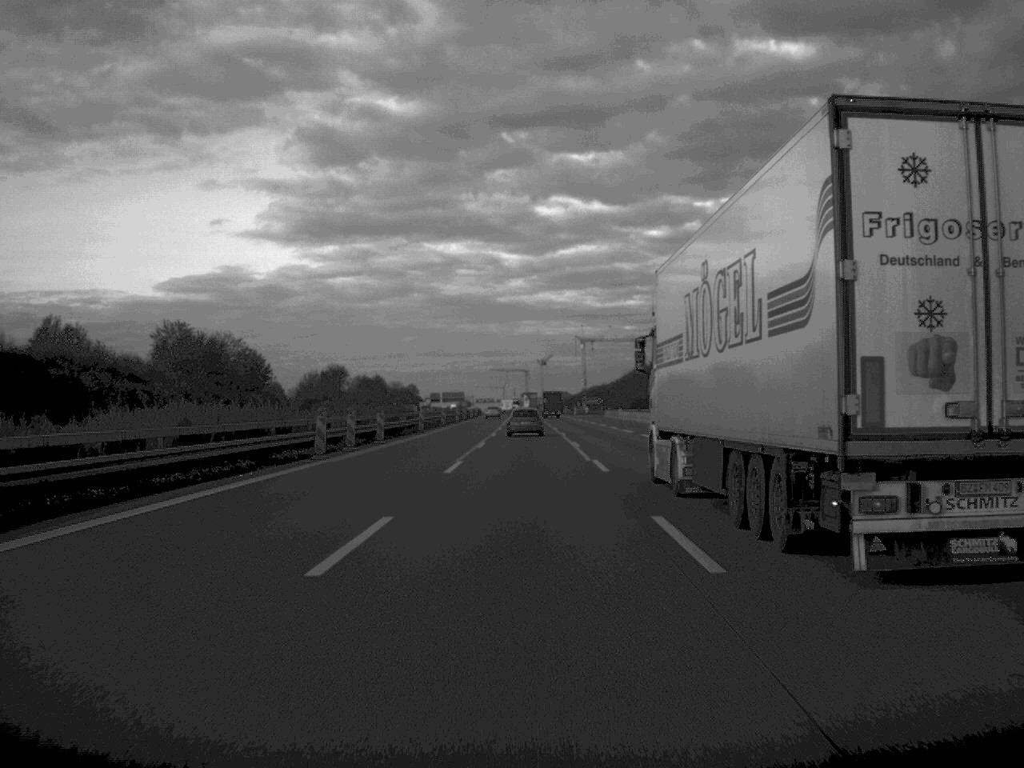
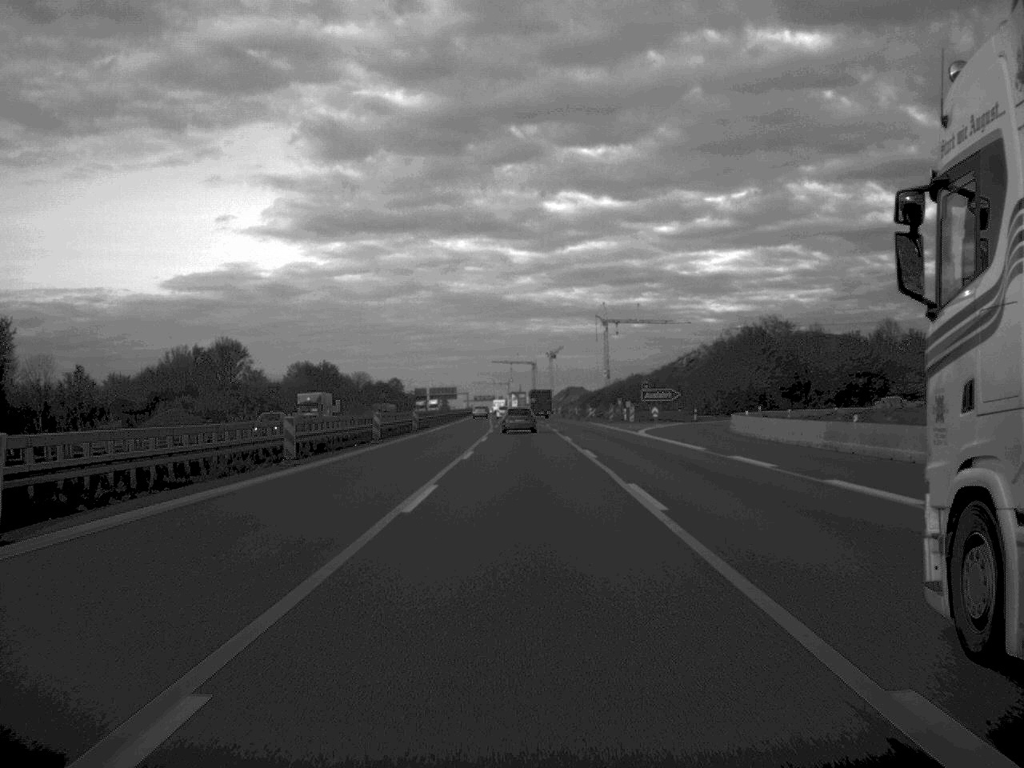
(-0.2, +100.6) m; 0°
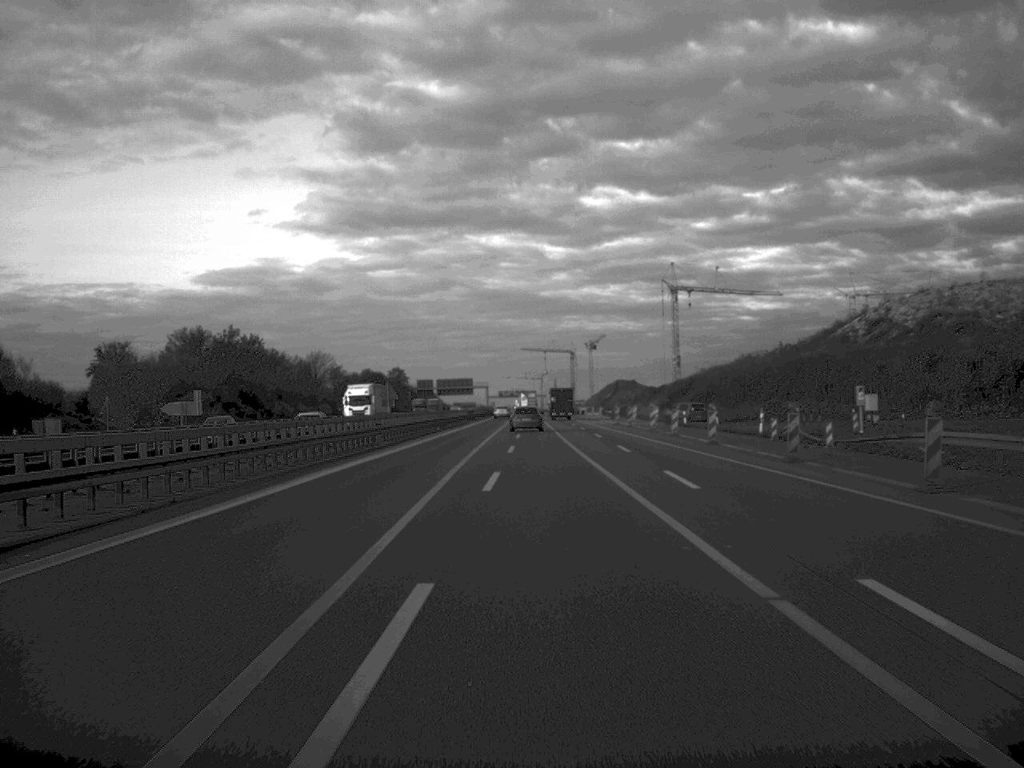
(-1.4, +103.2) m; -1°
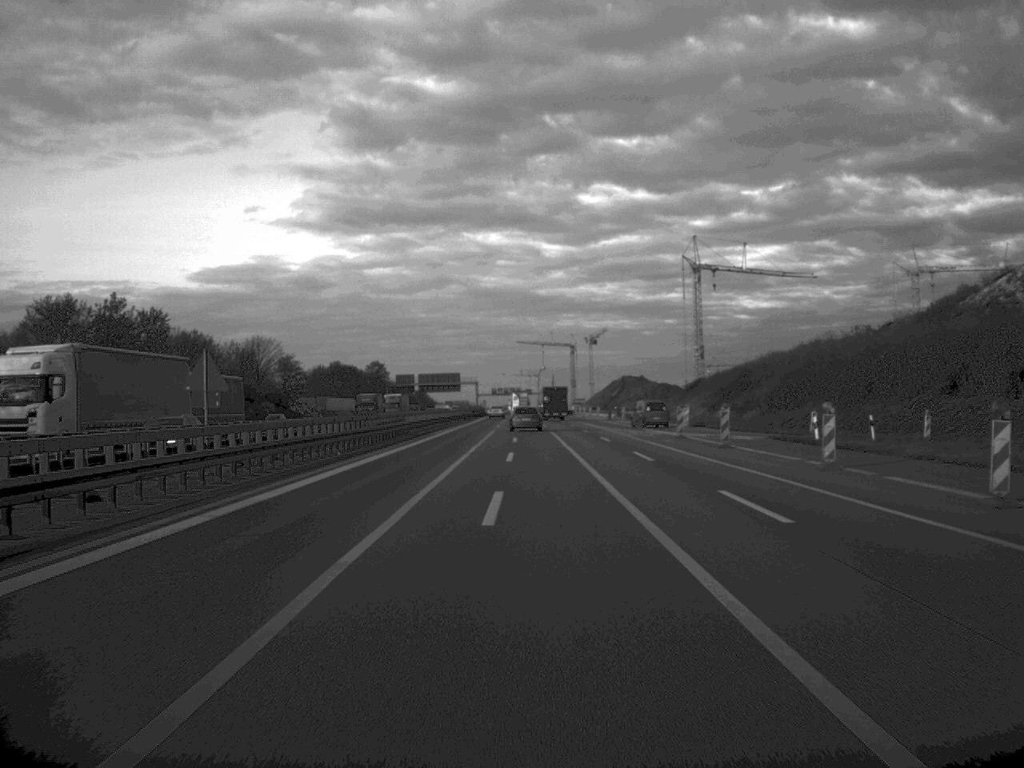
(0.0, +42.5) m; 0°
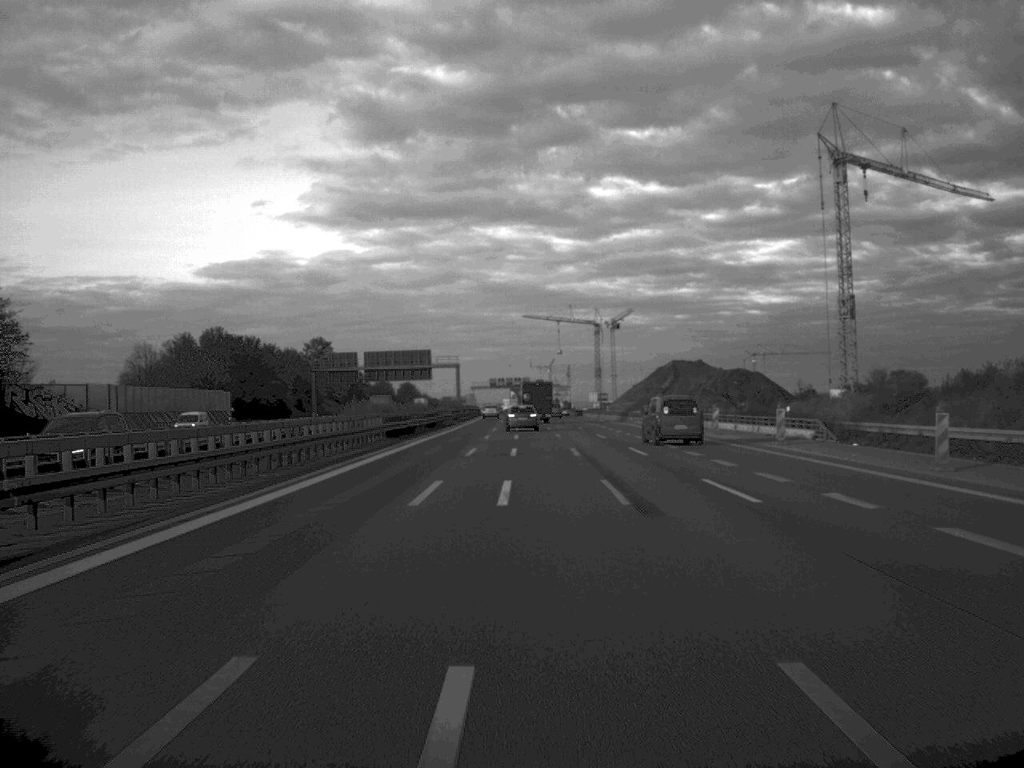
(-0.4, +104.3) m; 0°
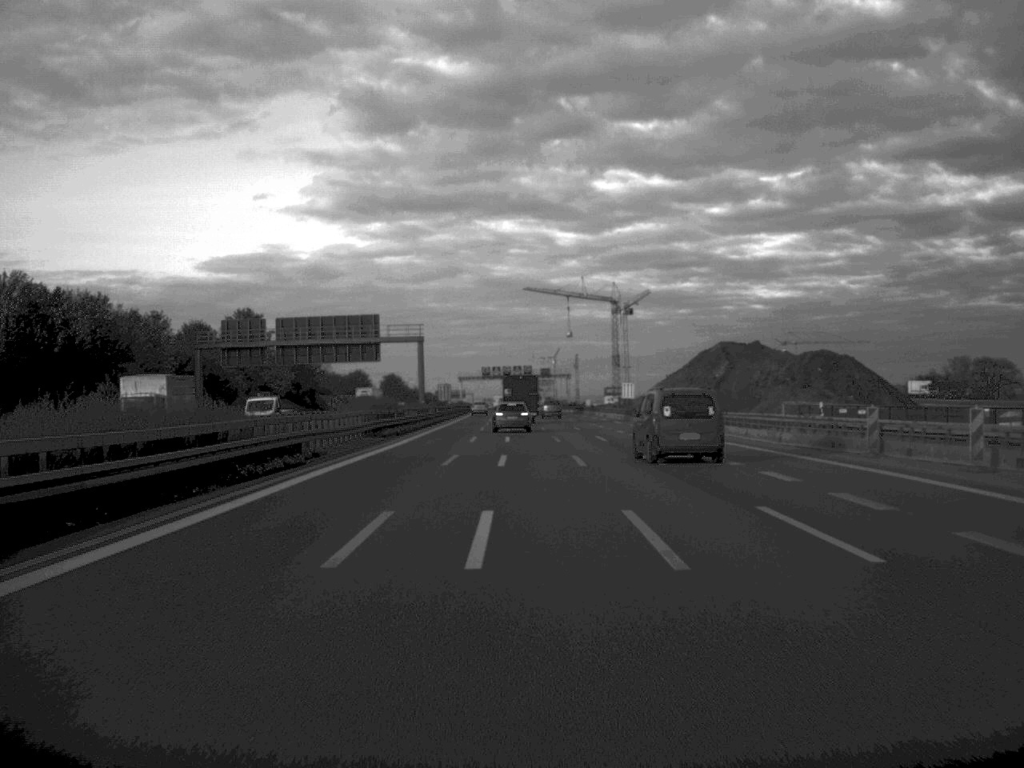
(0.0, +61.4) m; 0°
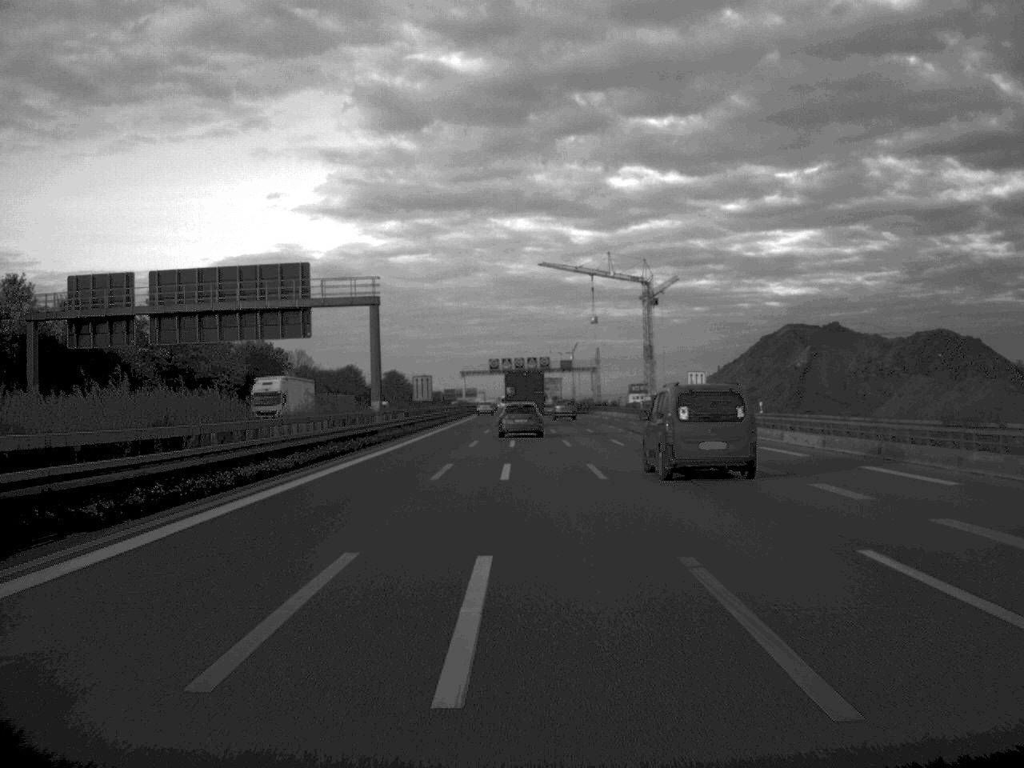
(-0.3, +41.0) m; -1°
